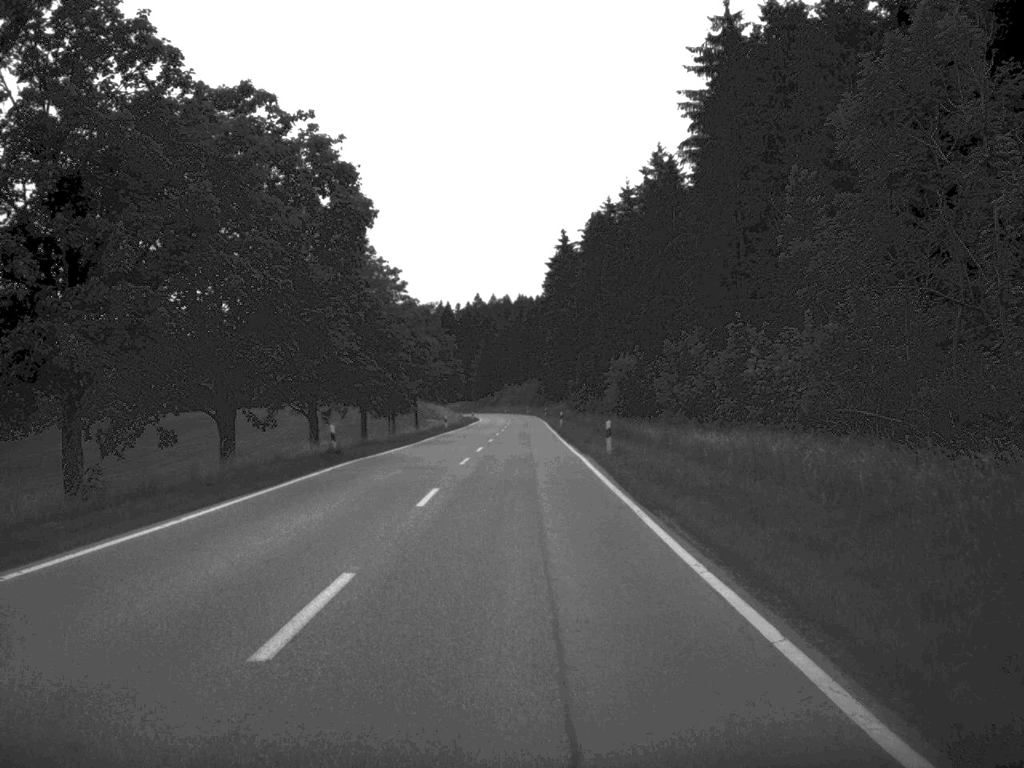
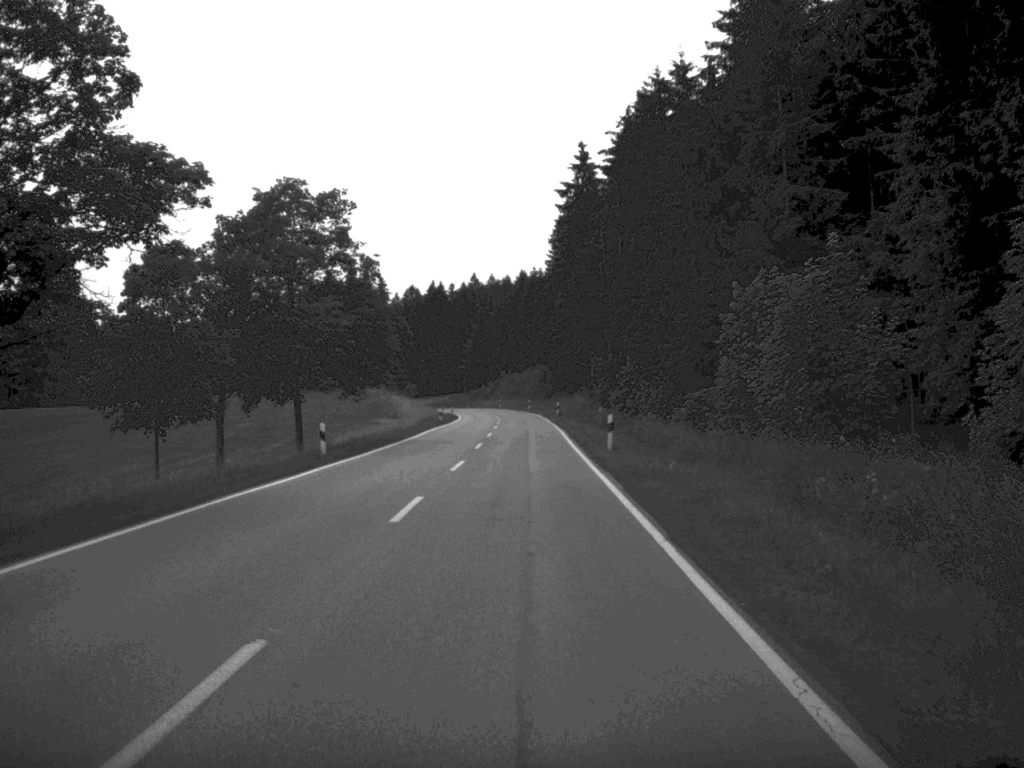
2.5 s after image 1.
(+0.1, +50.6) m; 0°
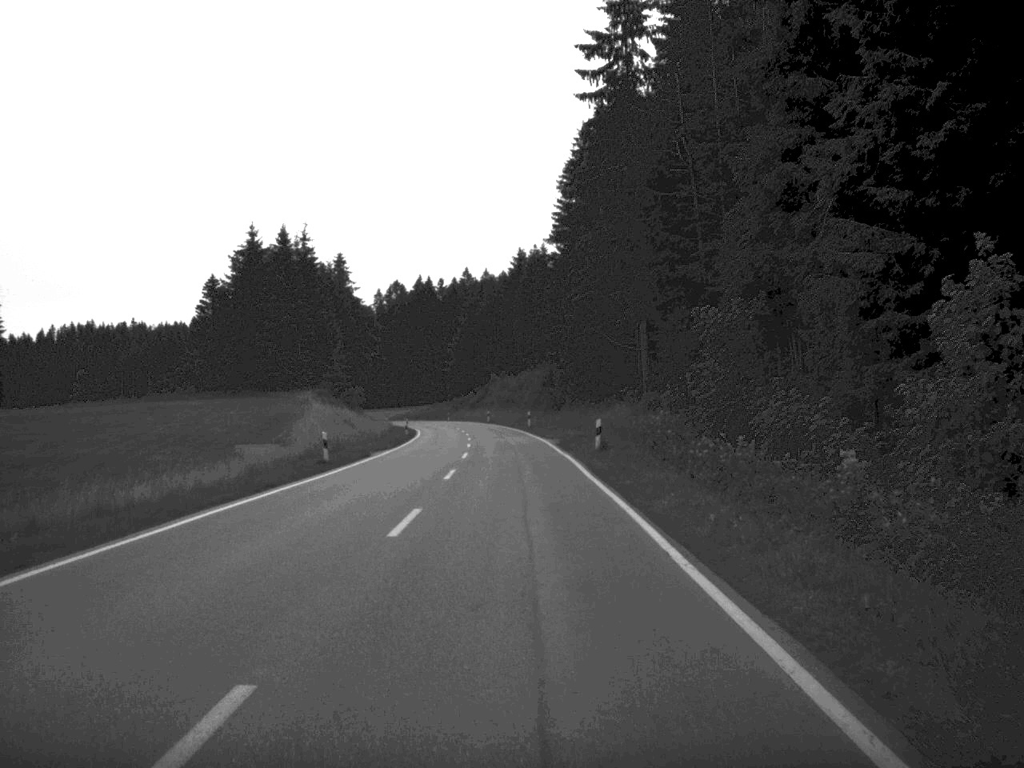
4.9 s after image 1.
(-0.1, +47.8) m; 0°
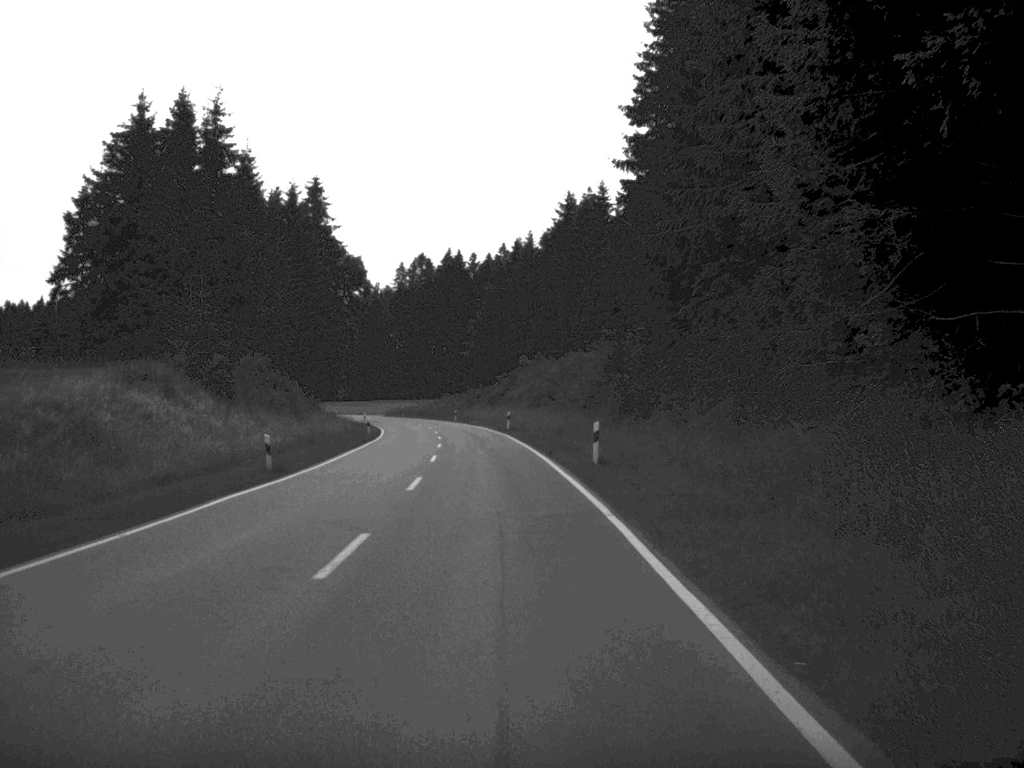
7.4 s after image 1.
(-0.6, +49.8) m; -2°
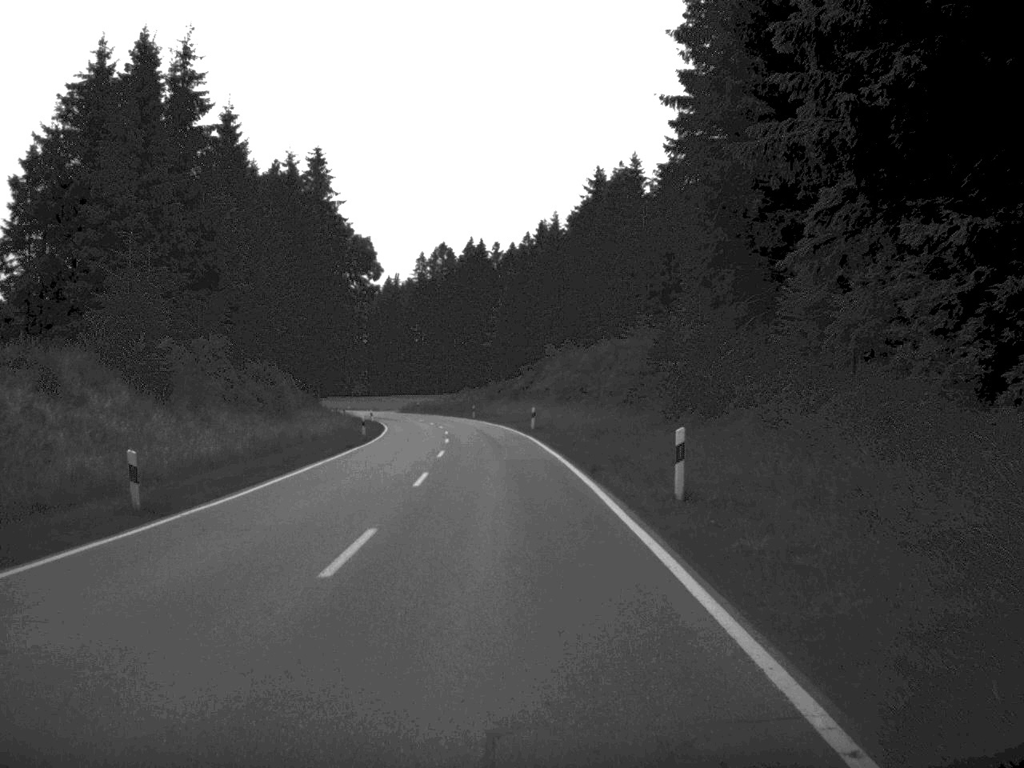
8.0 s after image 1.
(-0.1, +12.1) m; -1°
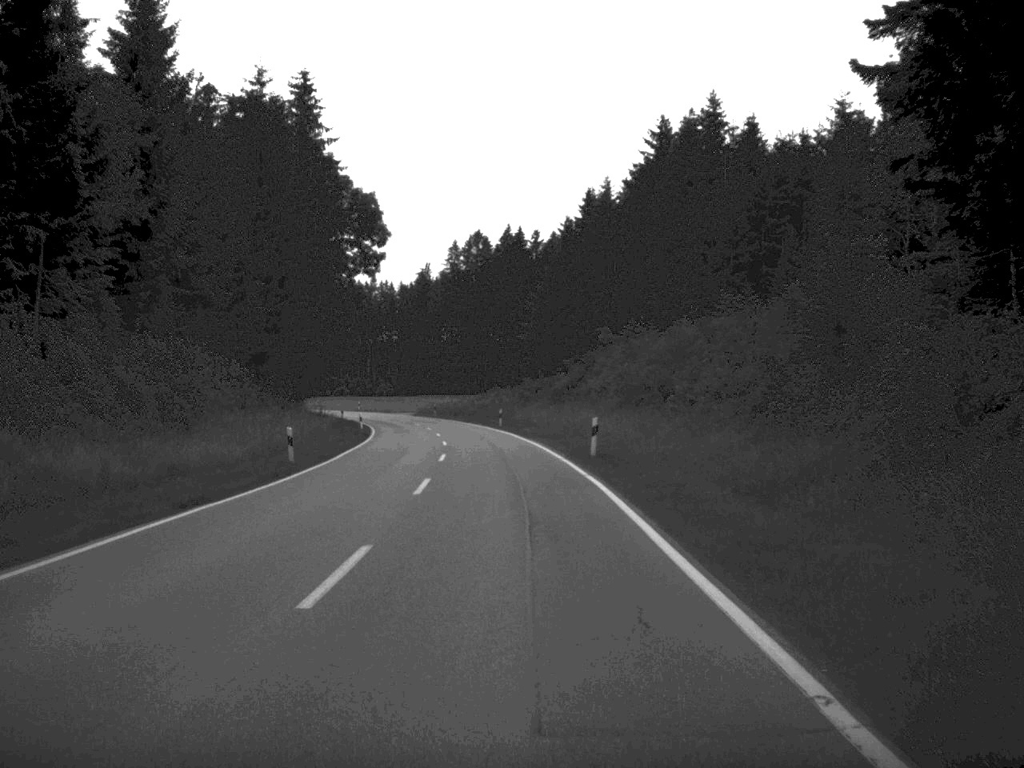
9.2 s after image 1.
(-0.4, +25.4) m; -2°
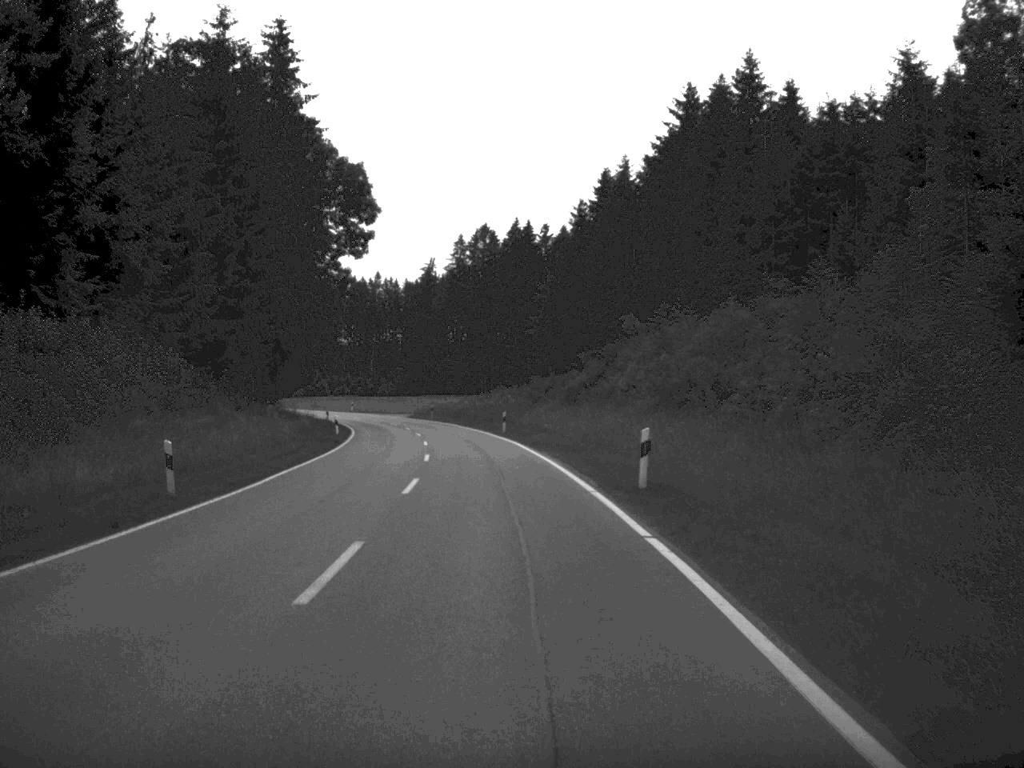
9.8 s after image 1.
(0.0, +11.7) m; 0°
